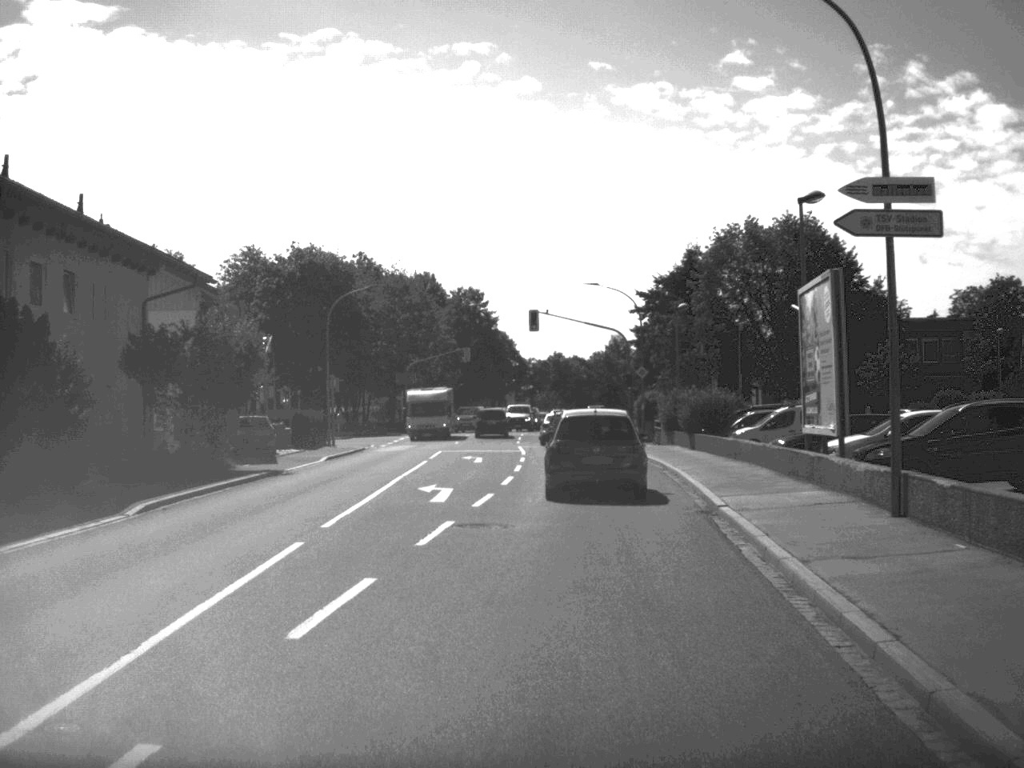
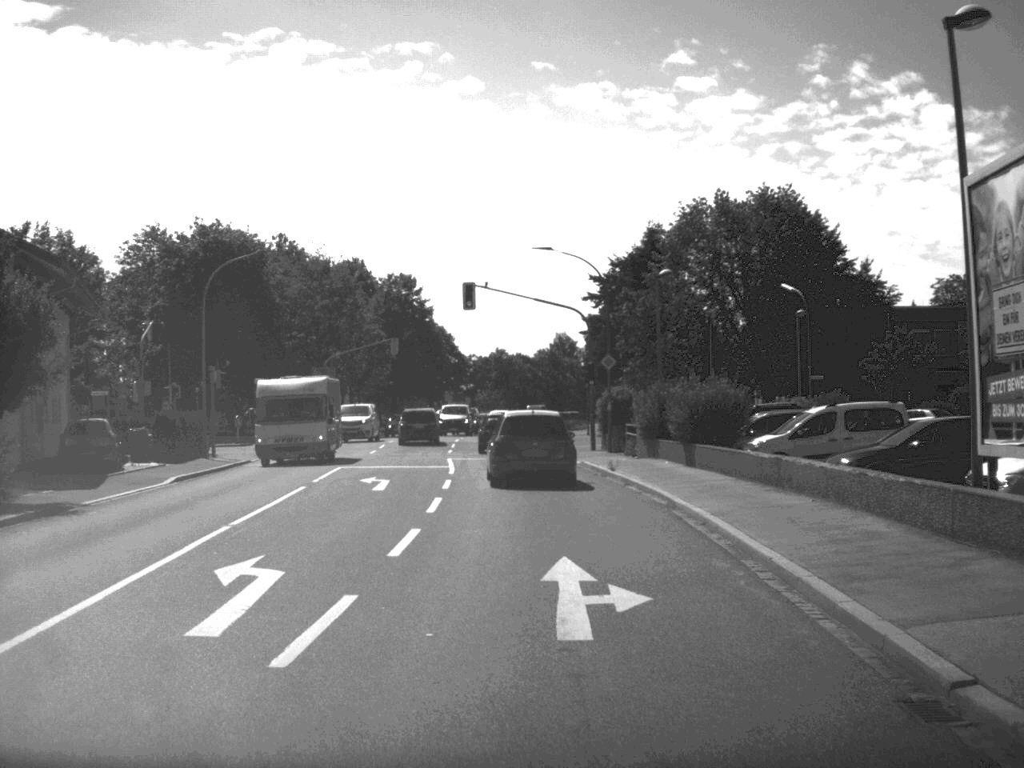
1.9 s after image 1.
(+0.3, +12.7) m; +2°
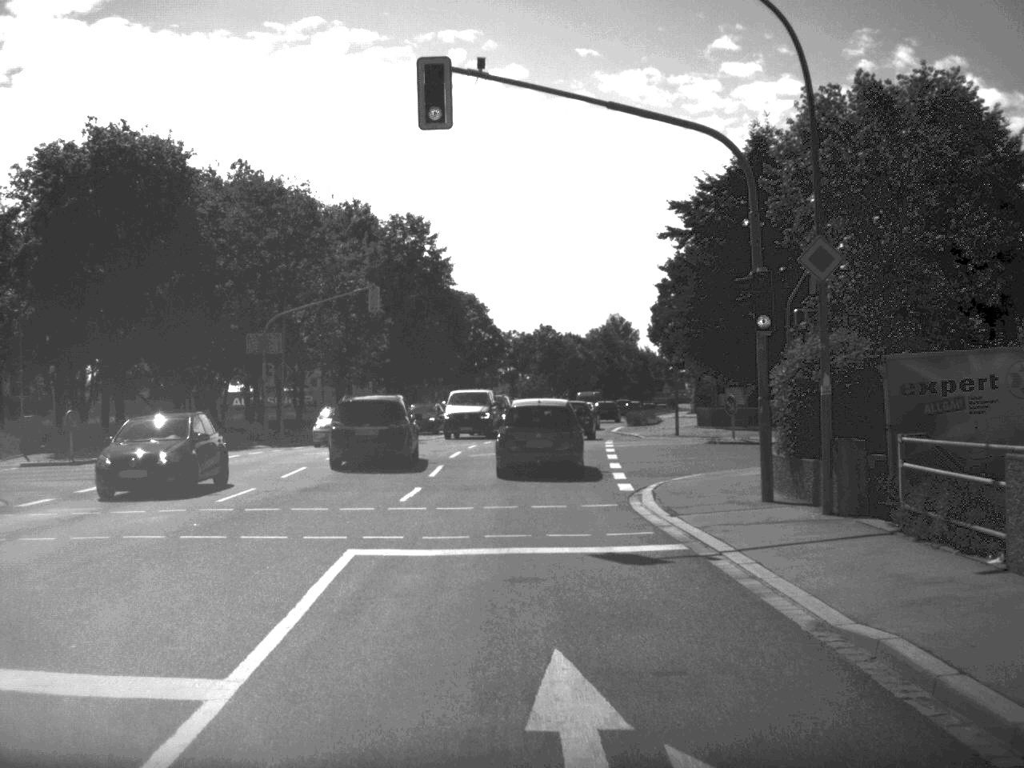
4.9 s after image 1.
(-0.2, +28.2) m; -3°
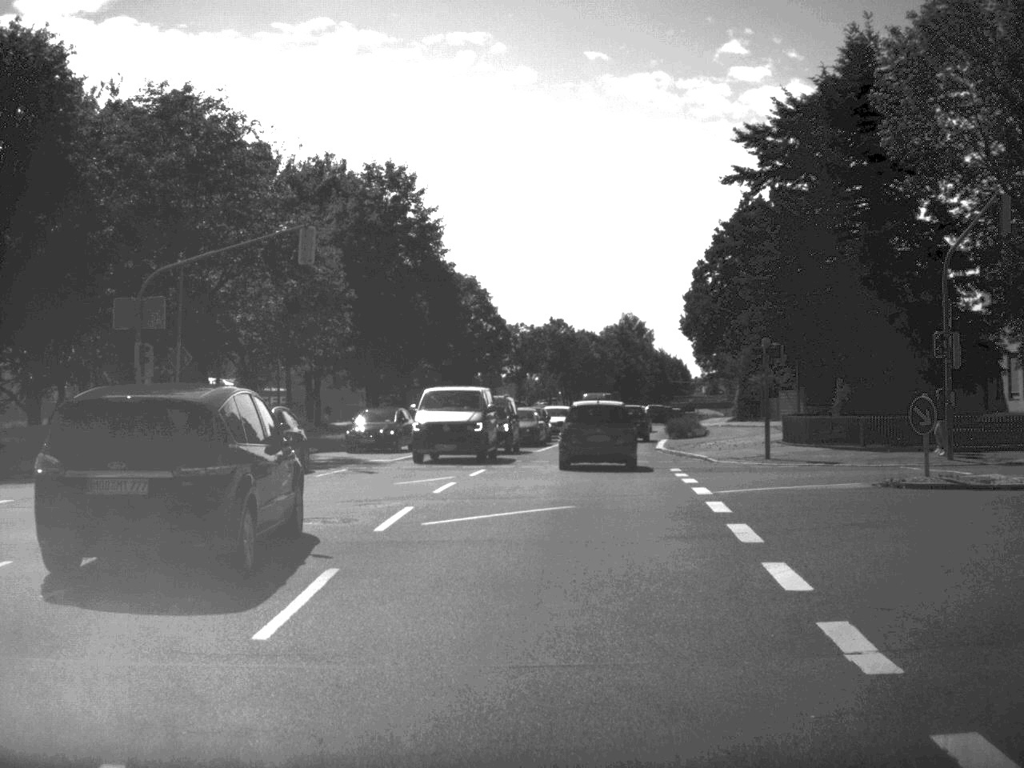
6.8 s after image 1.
(-0.2, +17.6) m; 0°
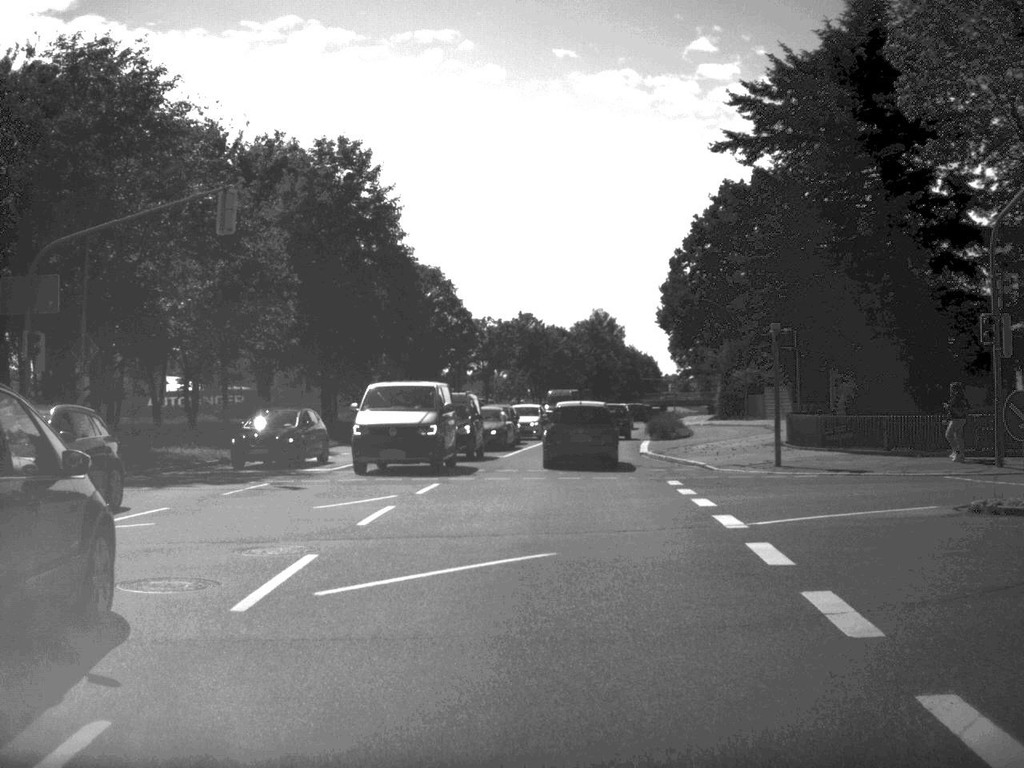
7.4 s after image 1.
(+0.1, +5.5) m; +1°
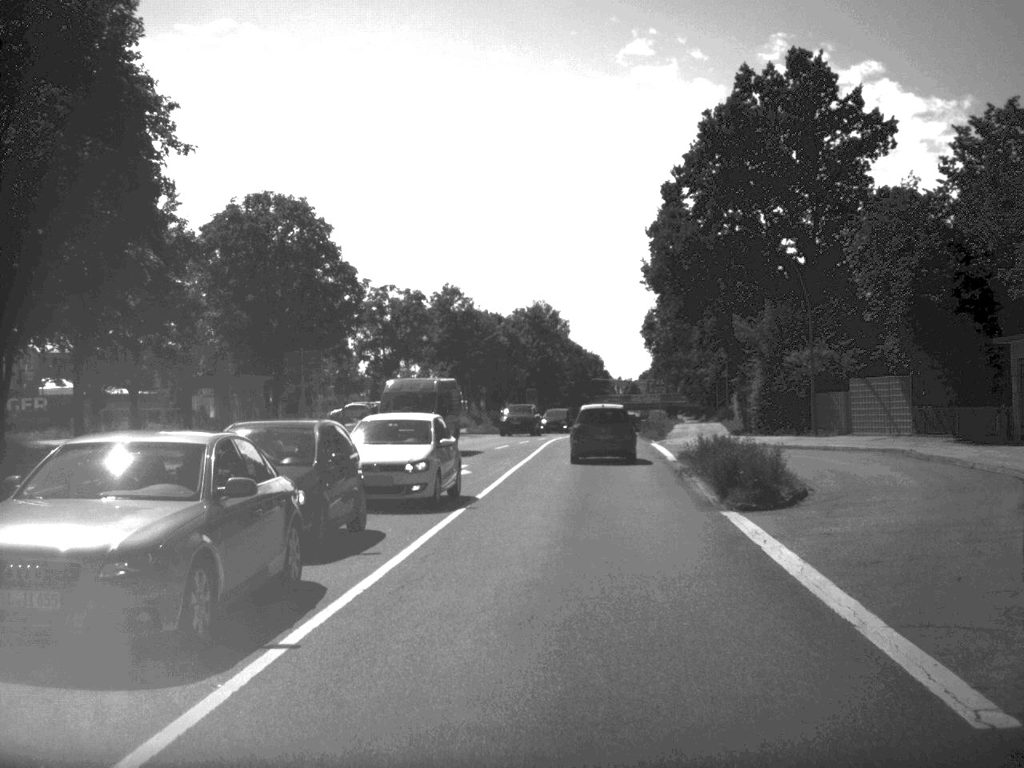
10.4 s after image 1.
(+0.8, +32.4) m; +3°
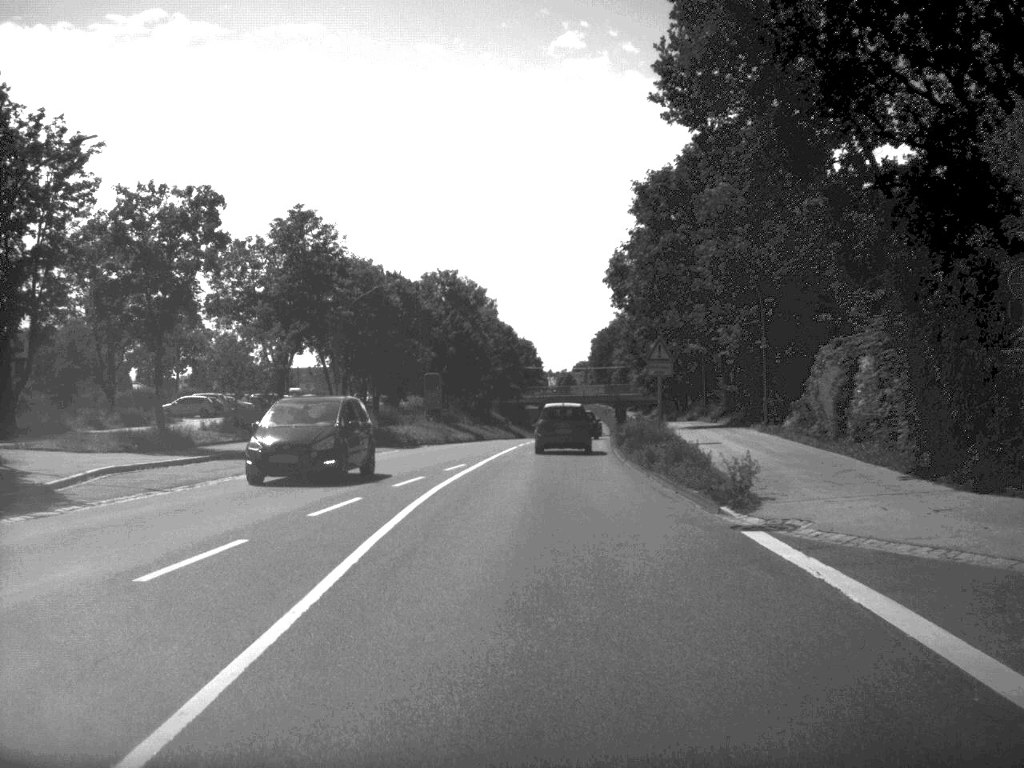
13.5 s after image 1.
(+1.4, +34.5) m; +3°
